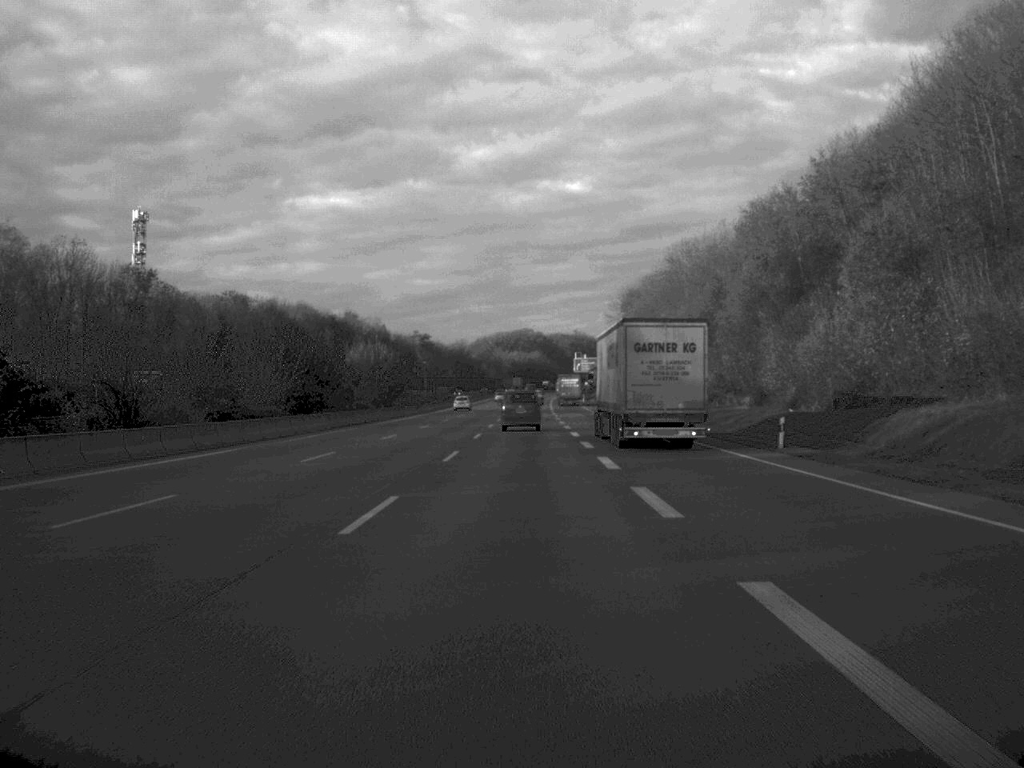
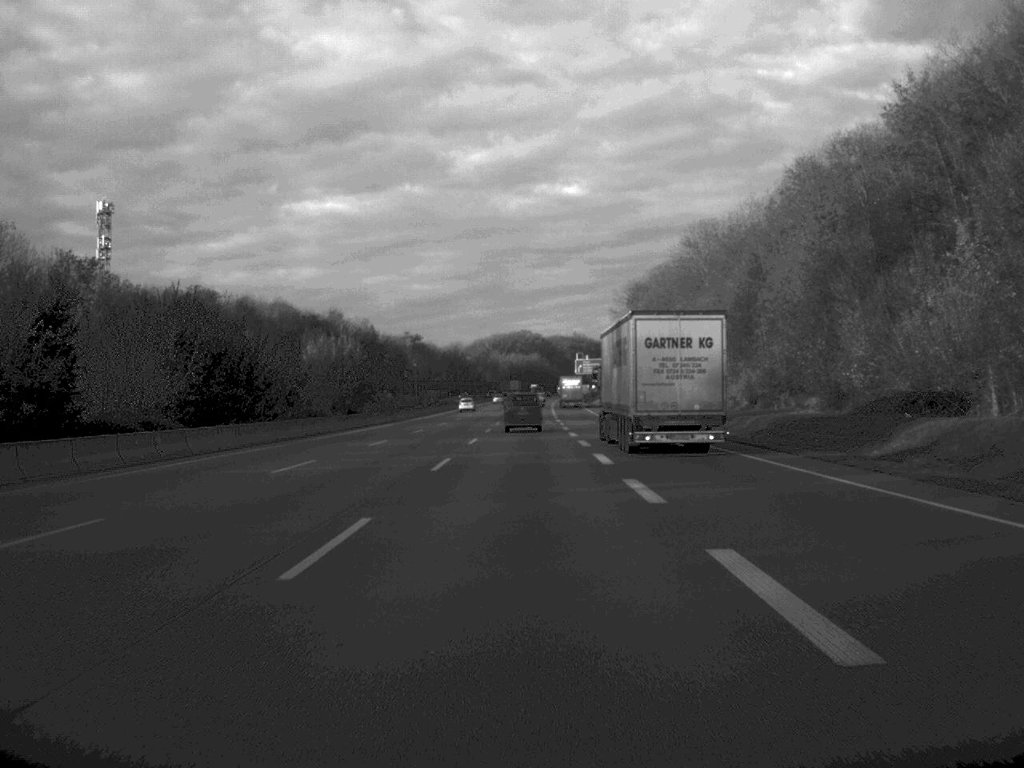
(0.0, +21.5) m; 0°
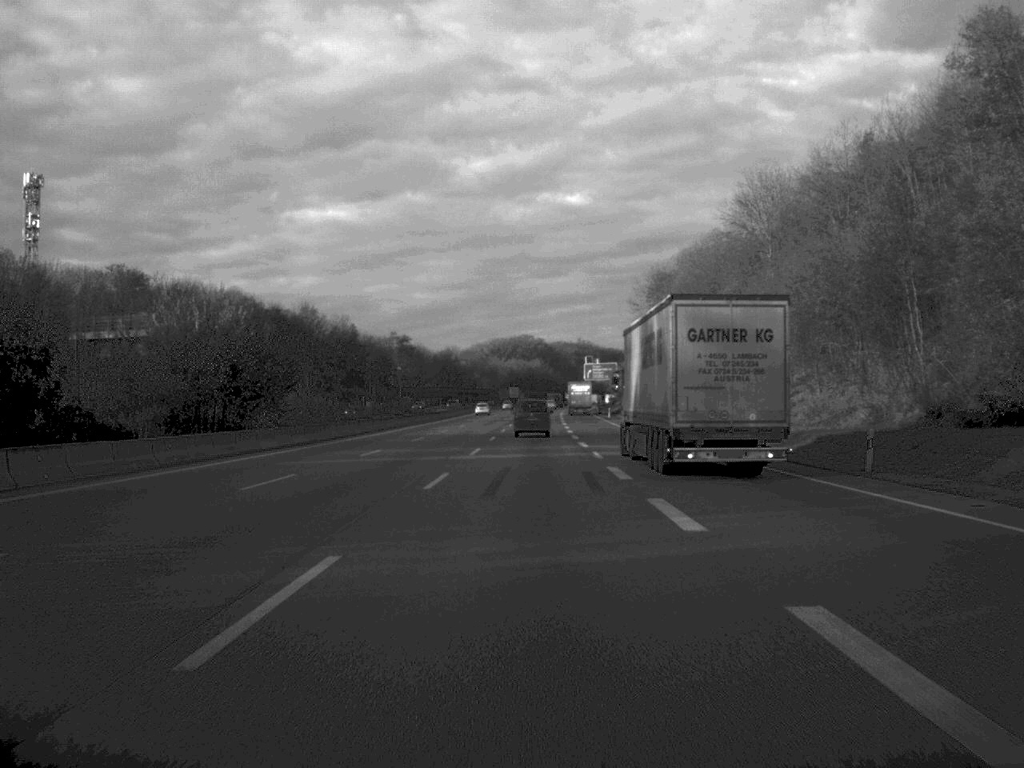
(-0.1, +40.2) m; 0°
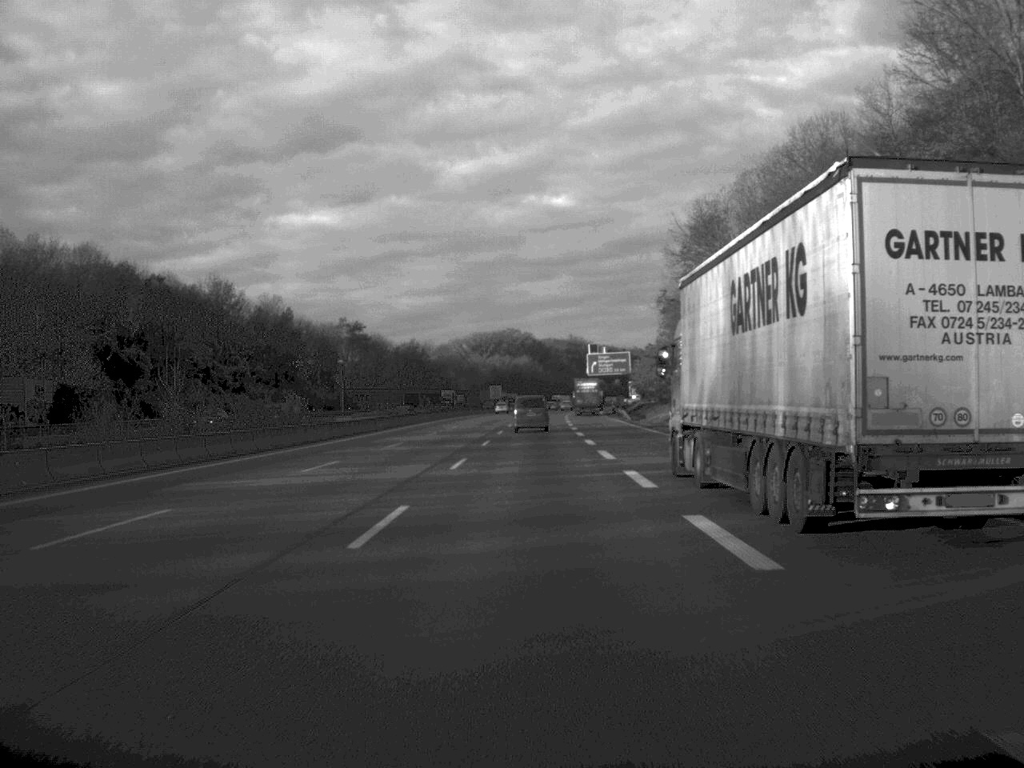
(+0.2, +63.9) m; +1°
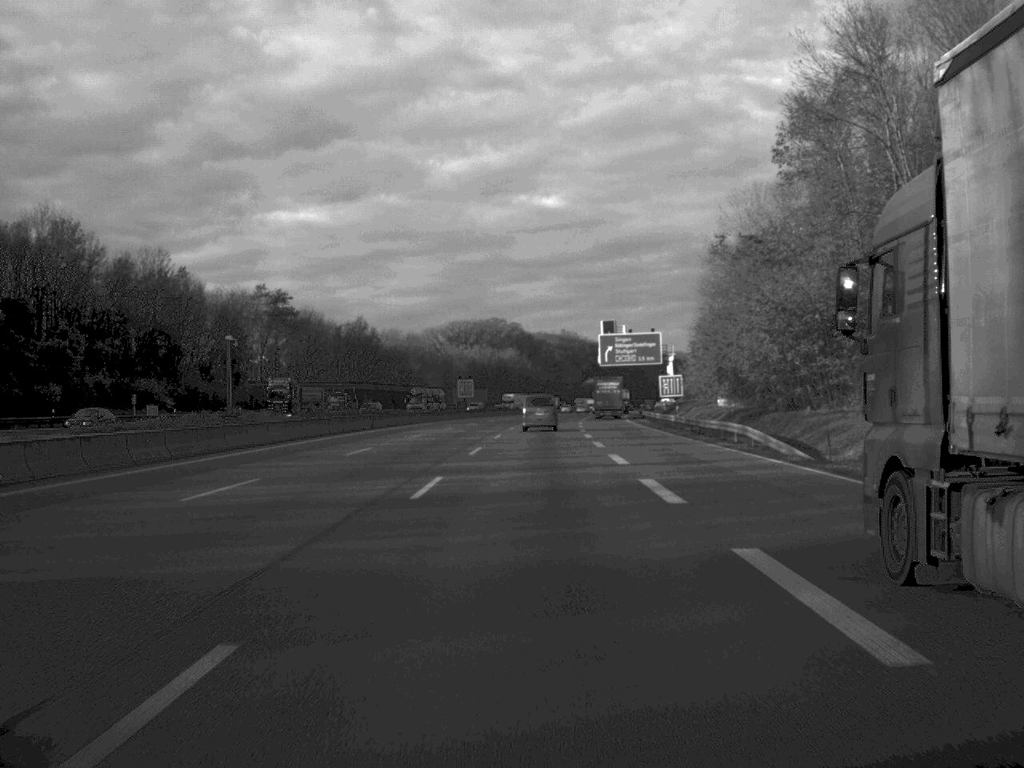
(+0.4, +64.6) m; +1°
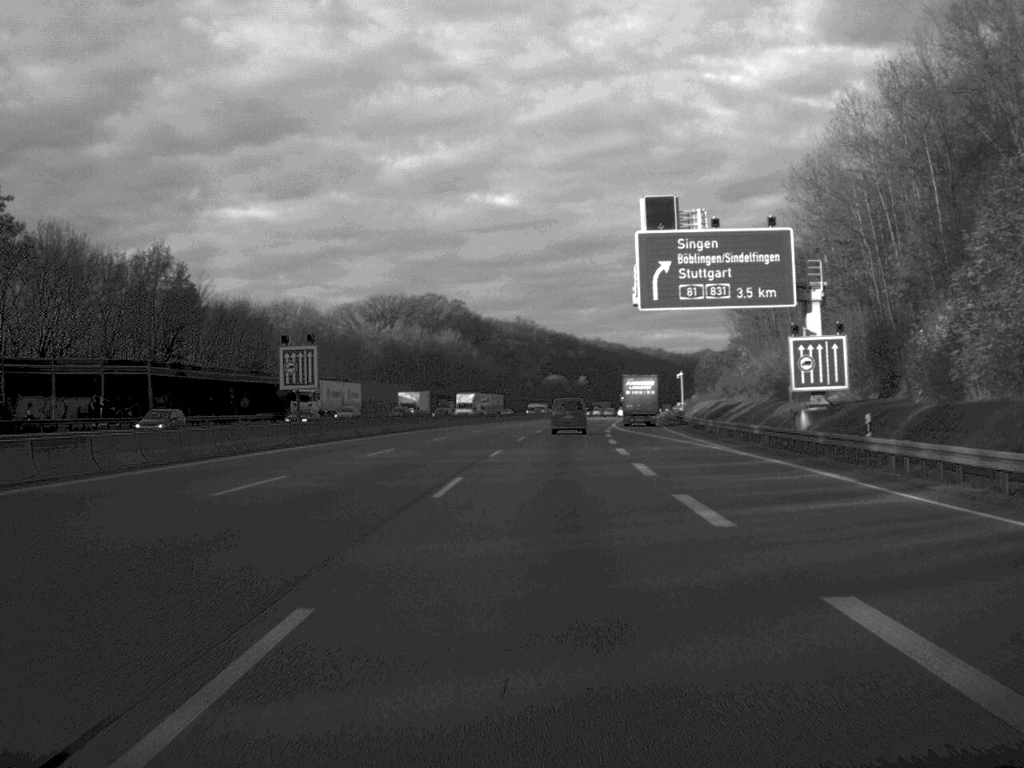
(+1.2, +88.0) m; +2°
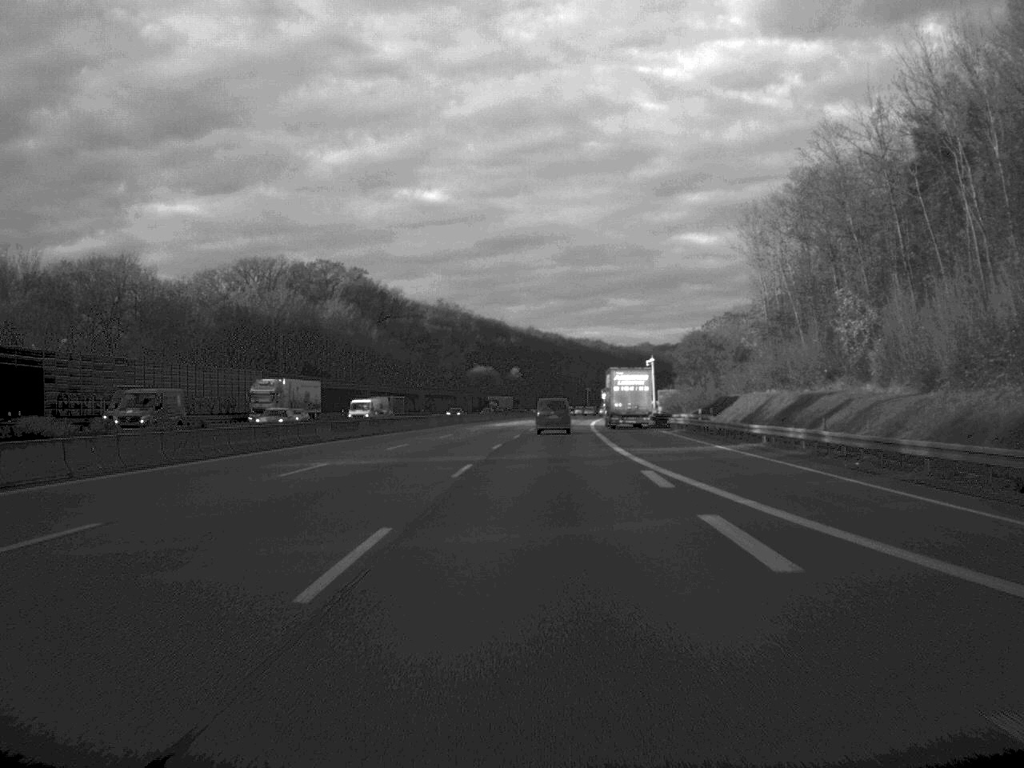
(+1.8, +64.4) m; +3°
